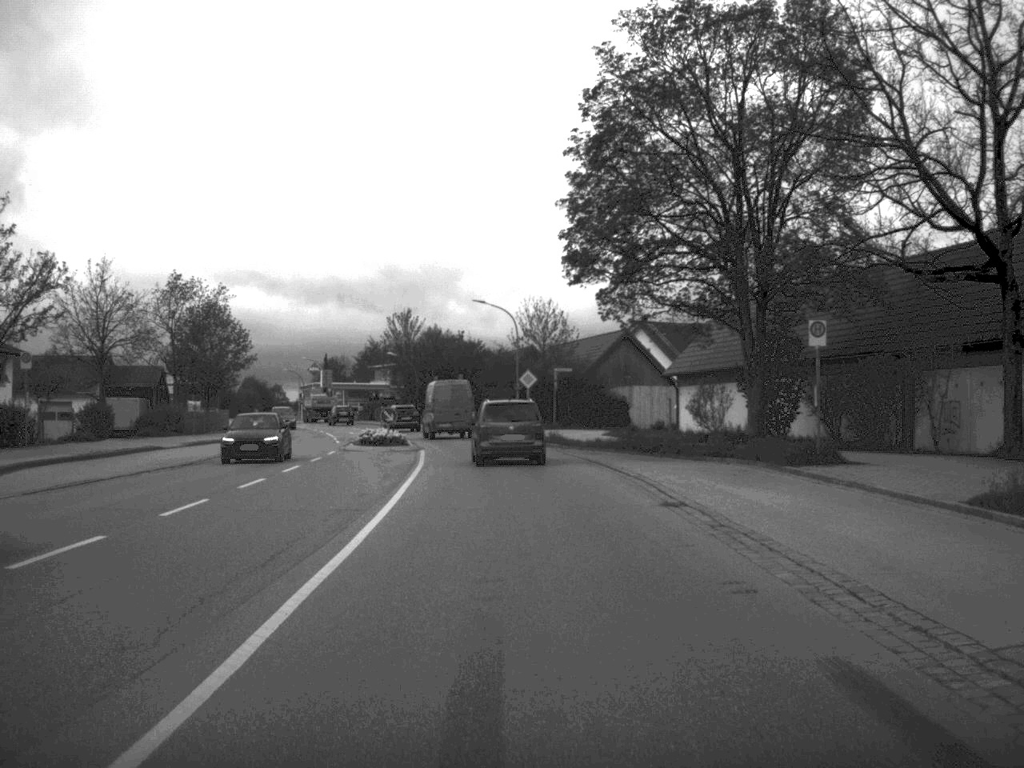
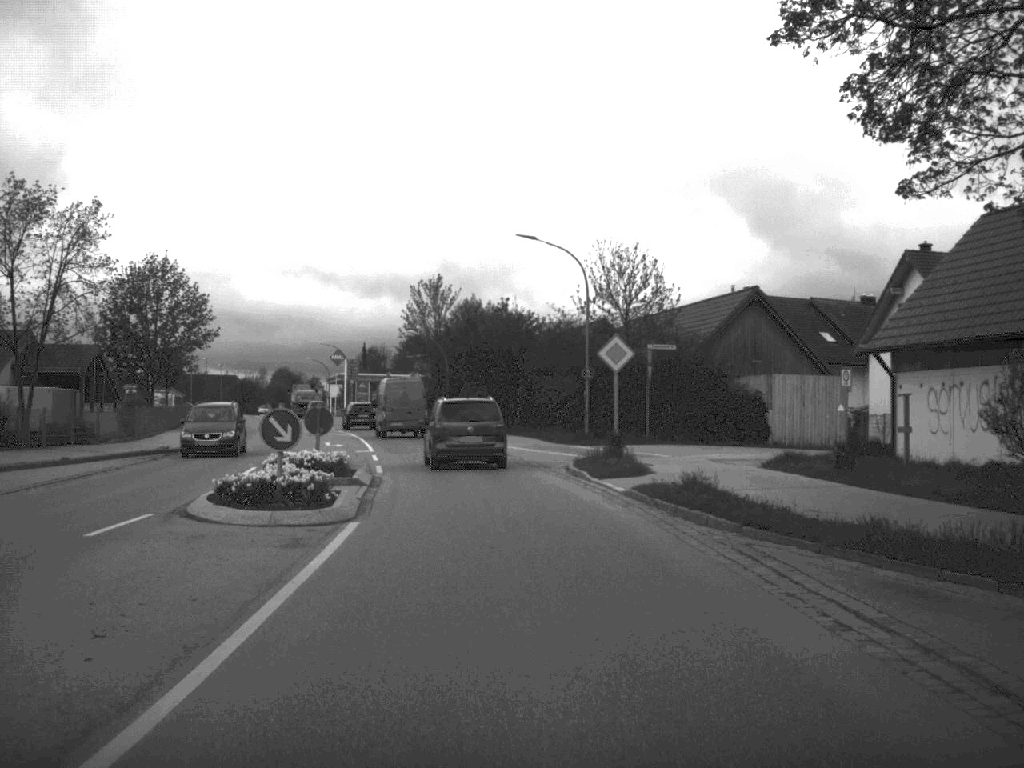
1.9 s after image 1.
(-0.5, +27.0) m; -3°
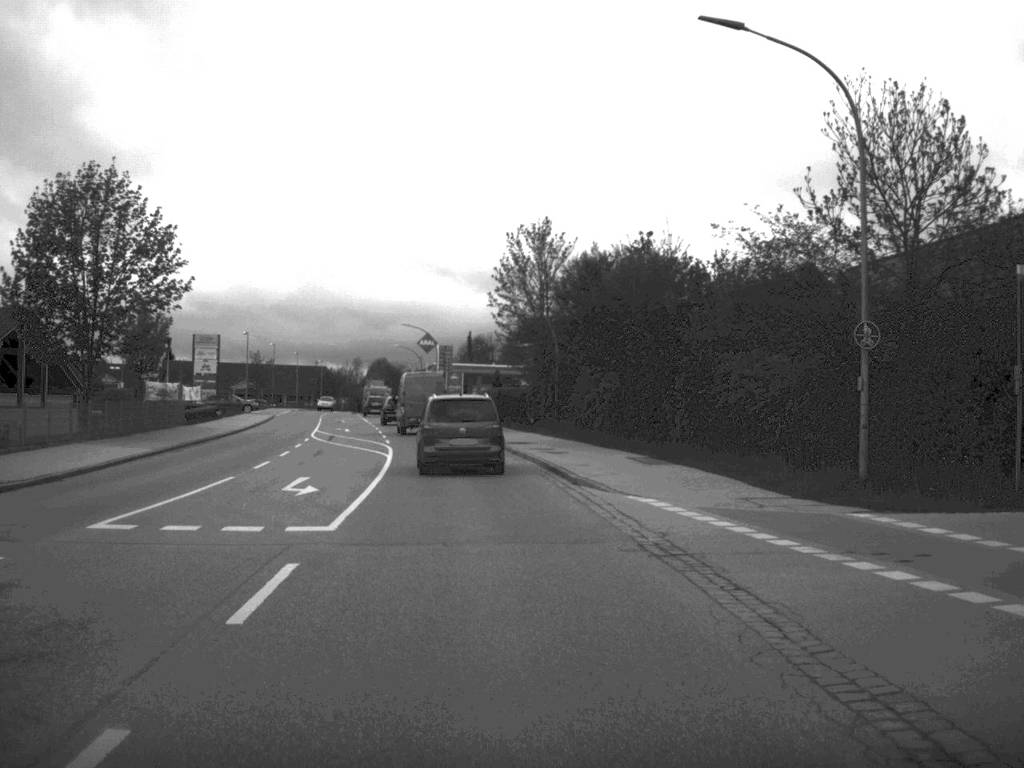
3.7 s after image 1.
(-1.1, +25.5) m; -5°
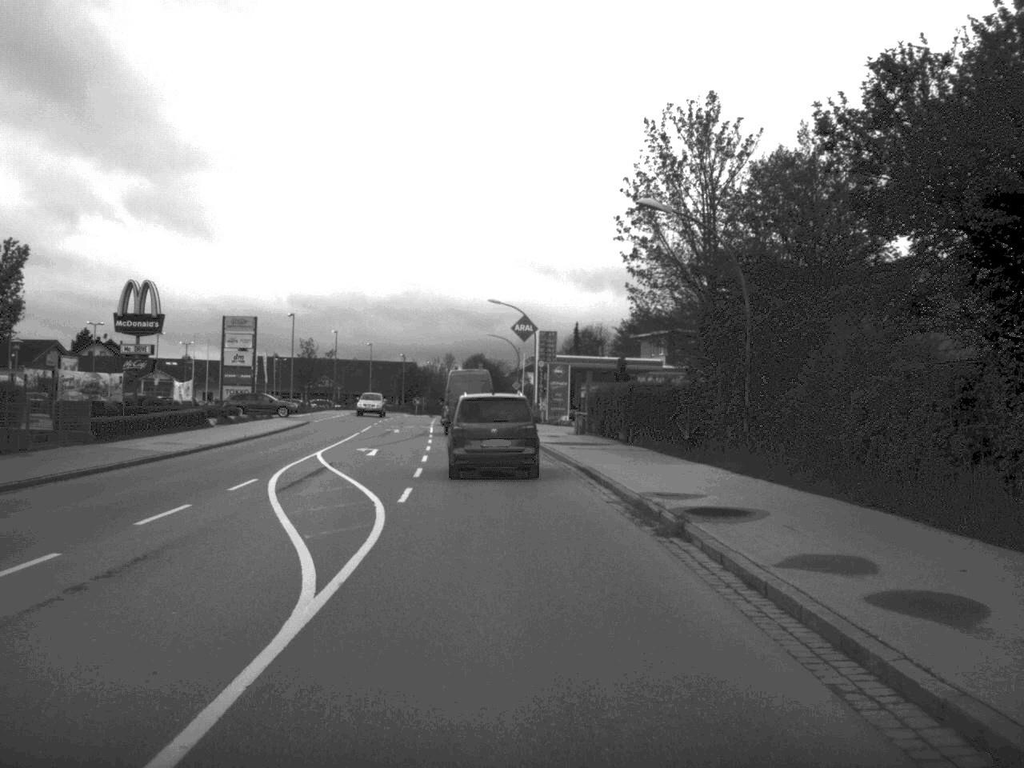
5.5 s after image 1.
(-1.2, +25.2) m; -5°
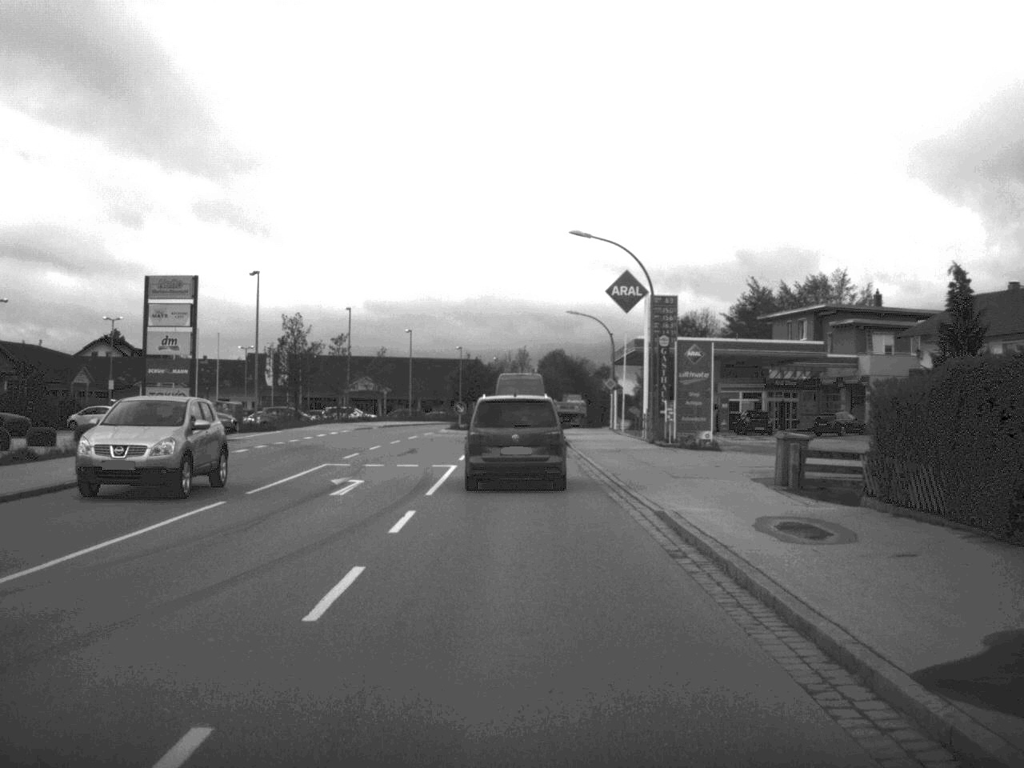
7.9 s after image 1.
(-1.1, +33.8) m; -4°
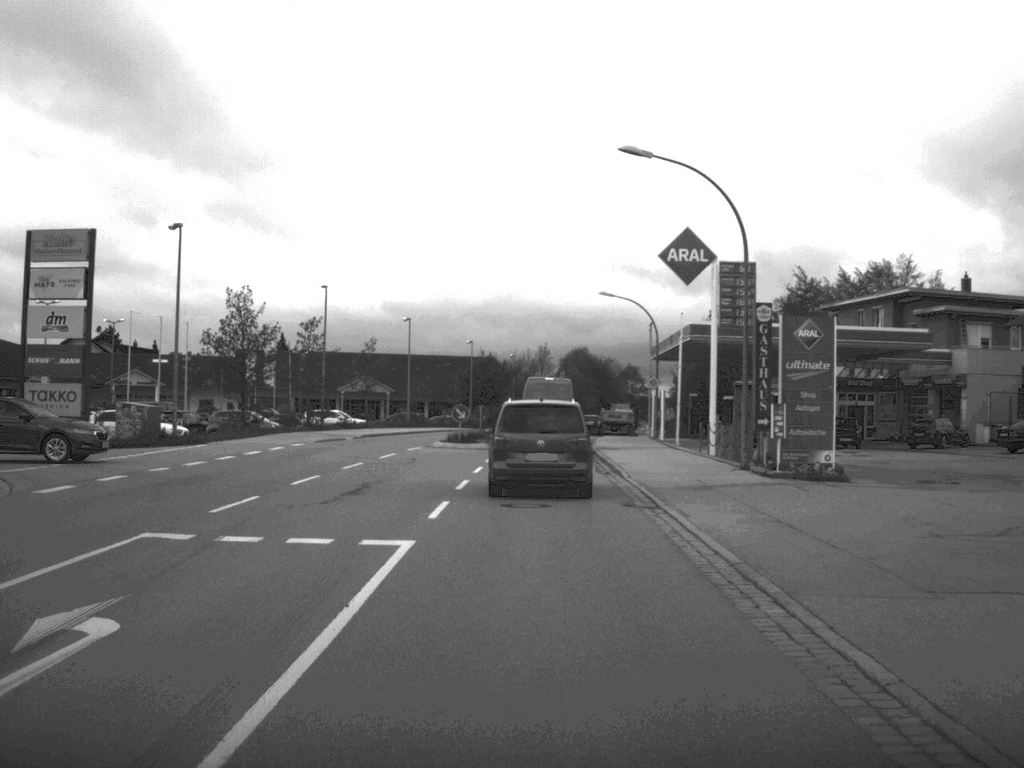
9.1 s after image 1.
(-0.2, +15.9) m; -1°
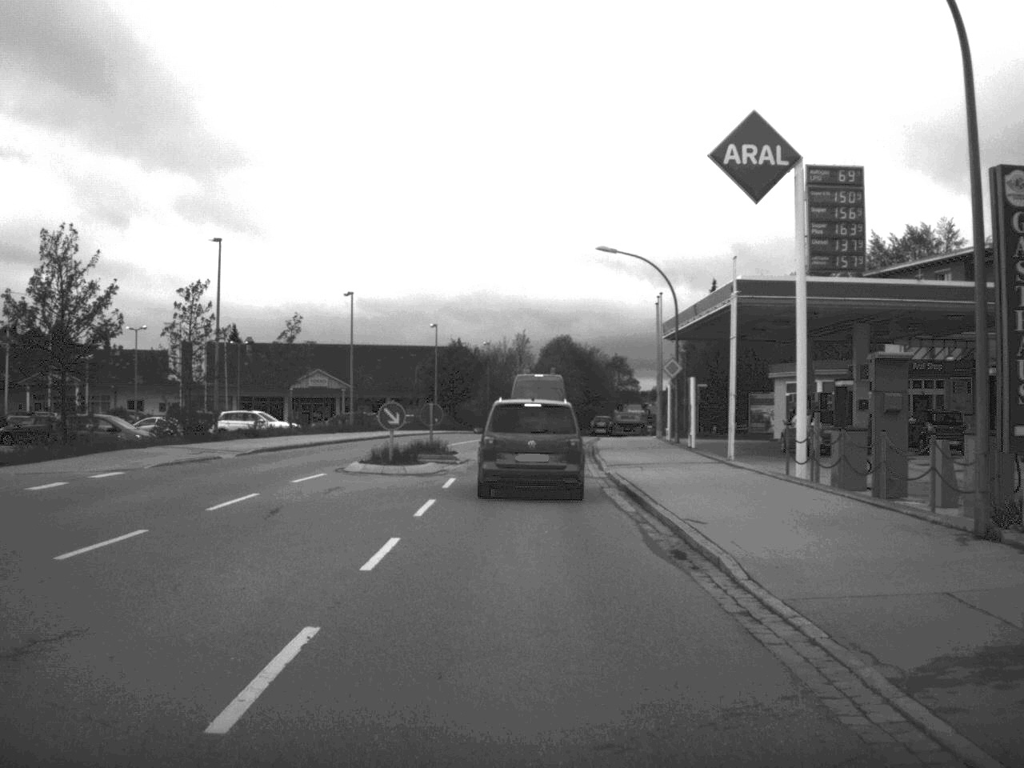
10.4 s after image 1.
(+0.1, +17.0) m; +1°
